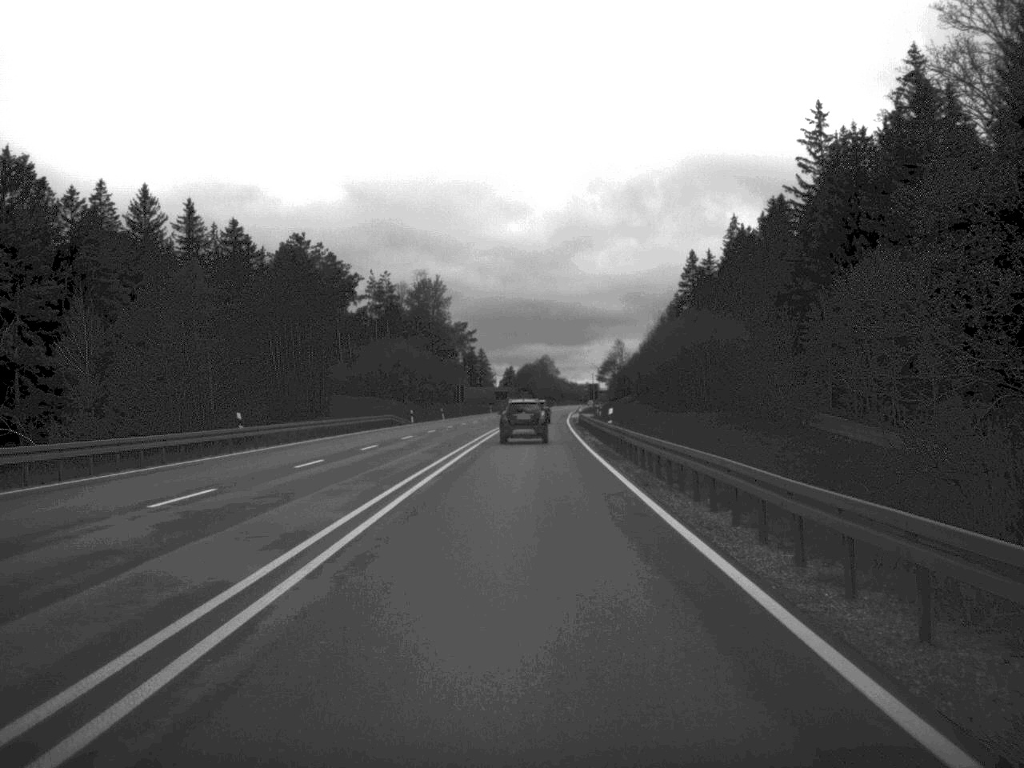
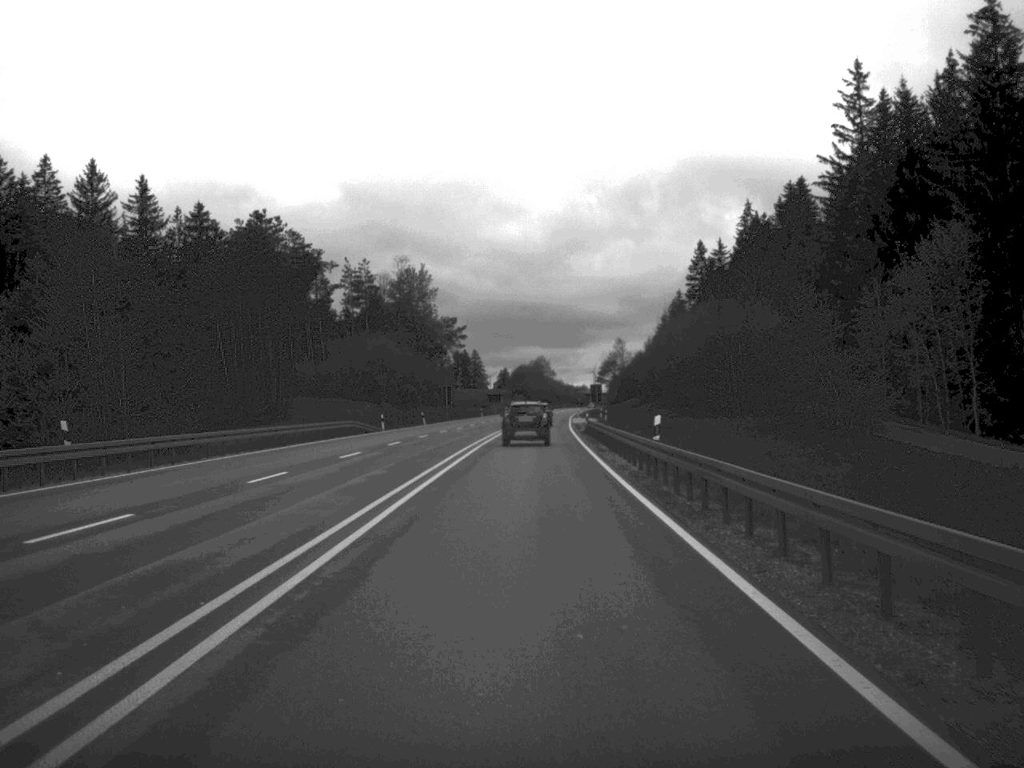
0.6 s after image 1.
(0.0, +16.9) m; 0°
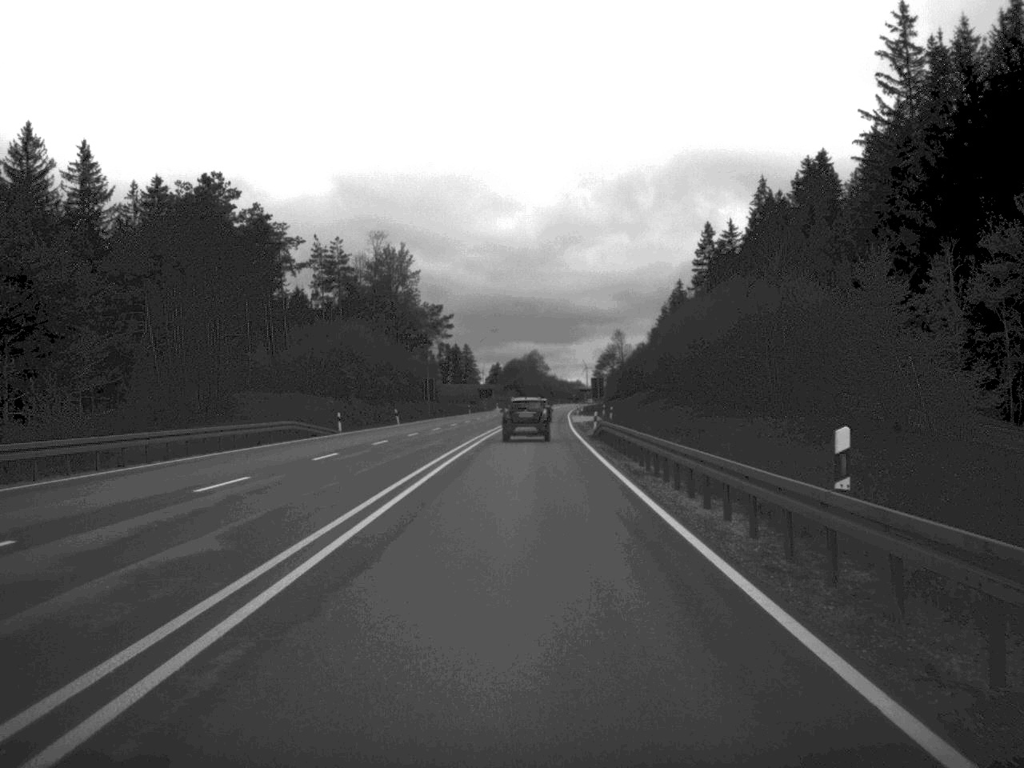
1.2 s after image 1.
(0.0, +16.1) m; 0°
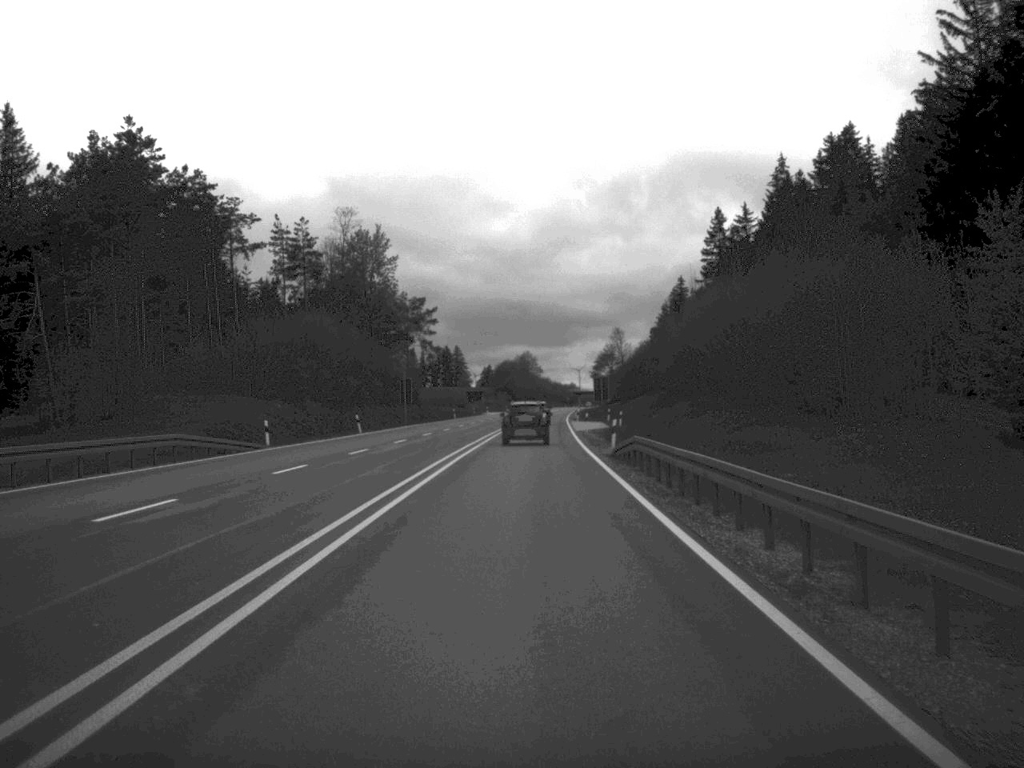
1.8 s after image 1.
(0.0, +16.9) m; 0°
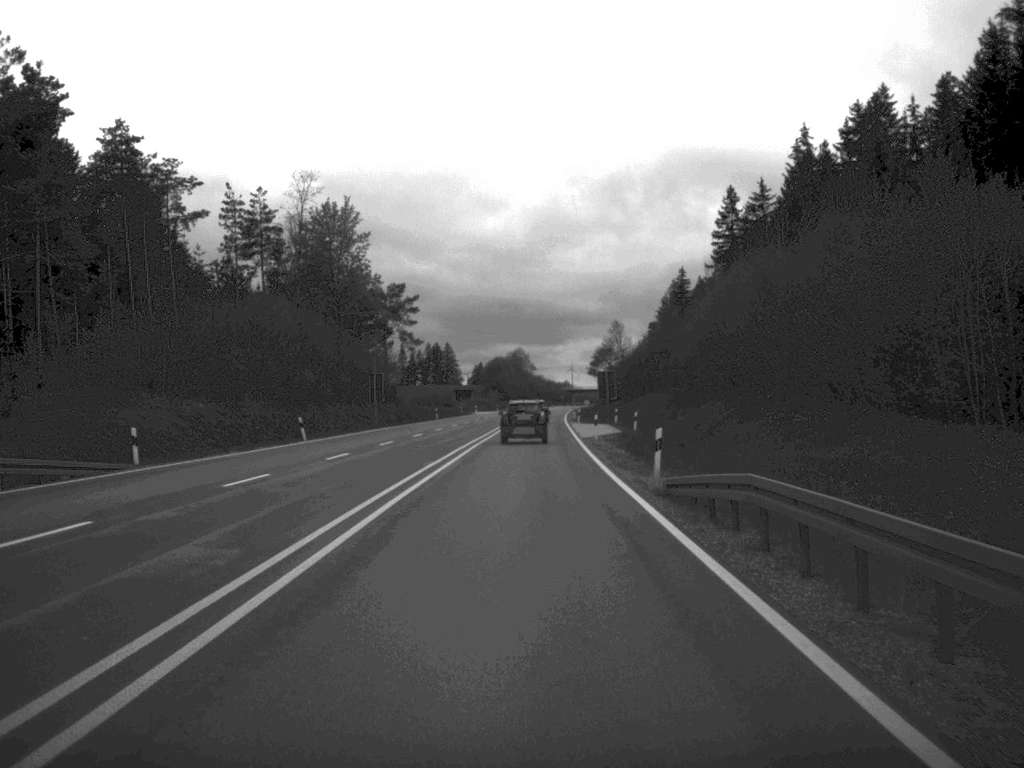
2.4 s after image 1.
(0.0, +16.1) m; 0°
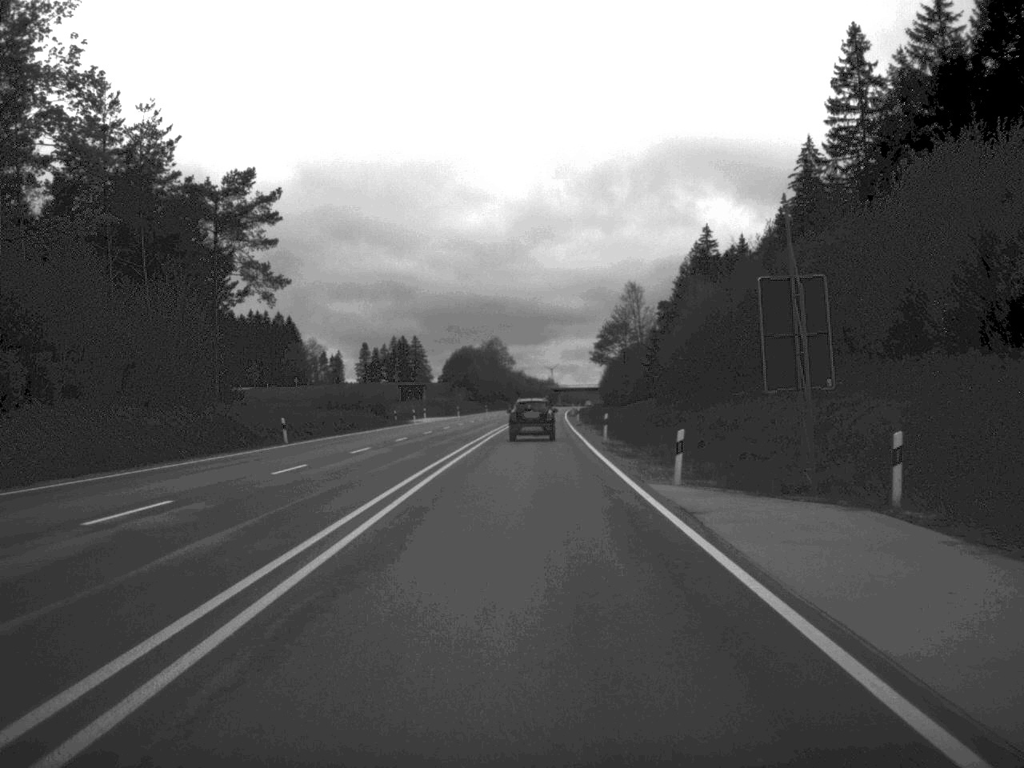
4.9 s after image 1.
(+0.5, +67.5) m; +1°
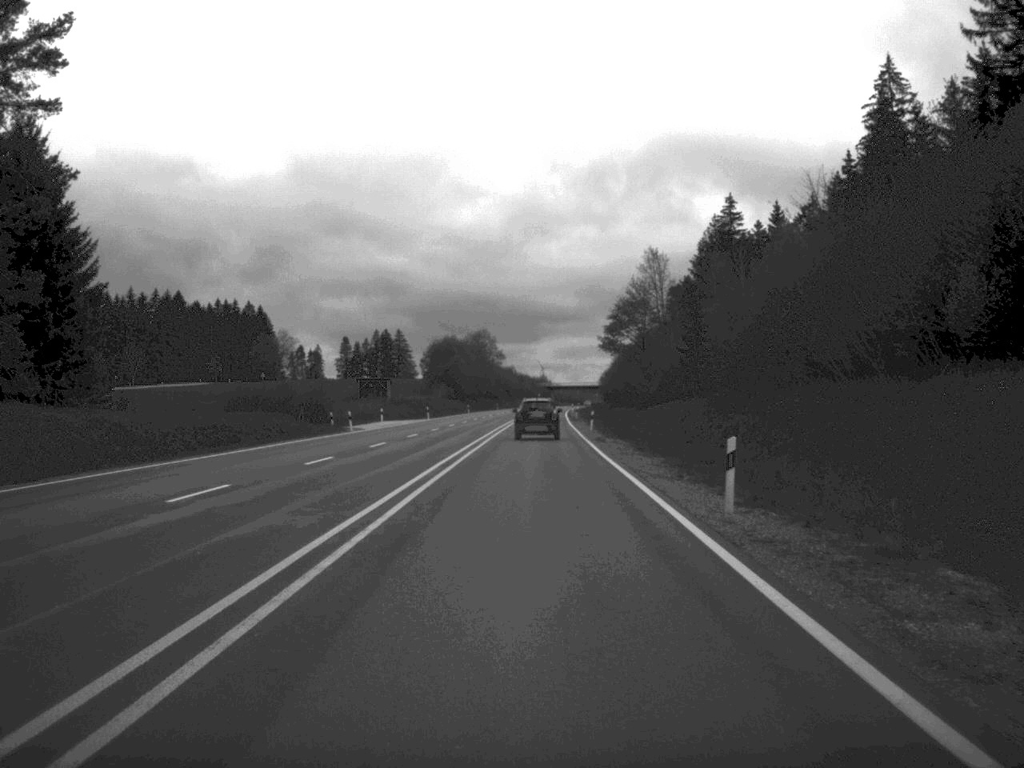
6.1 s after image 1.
(+0.1, +32.1) m; 0°
